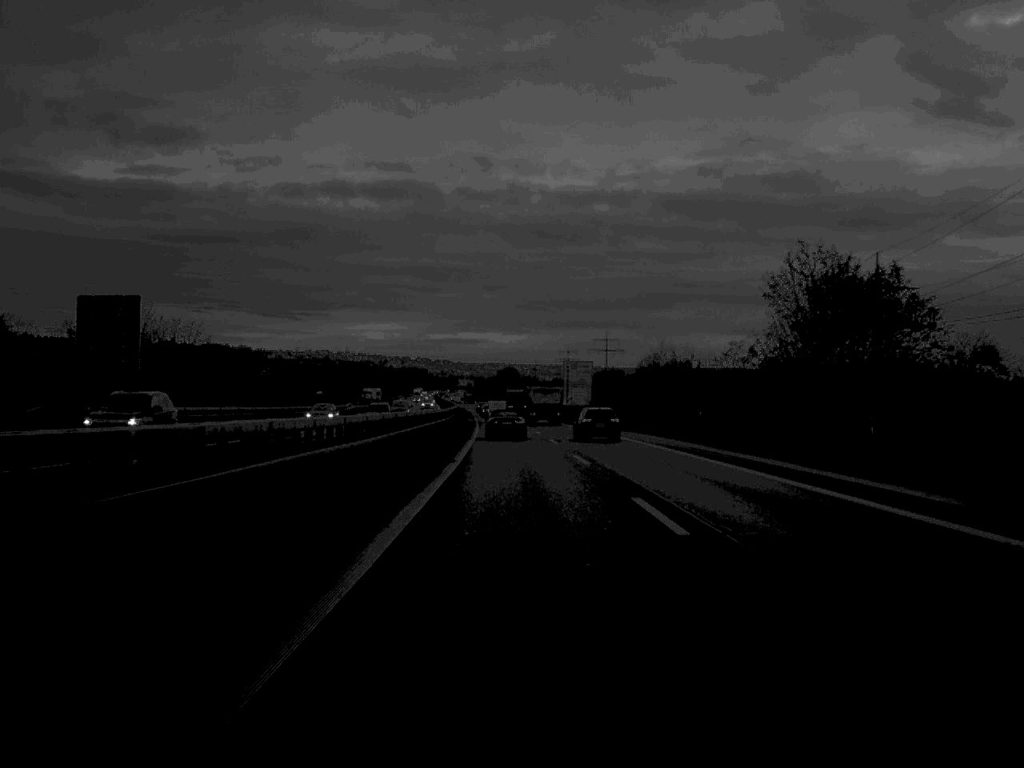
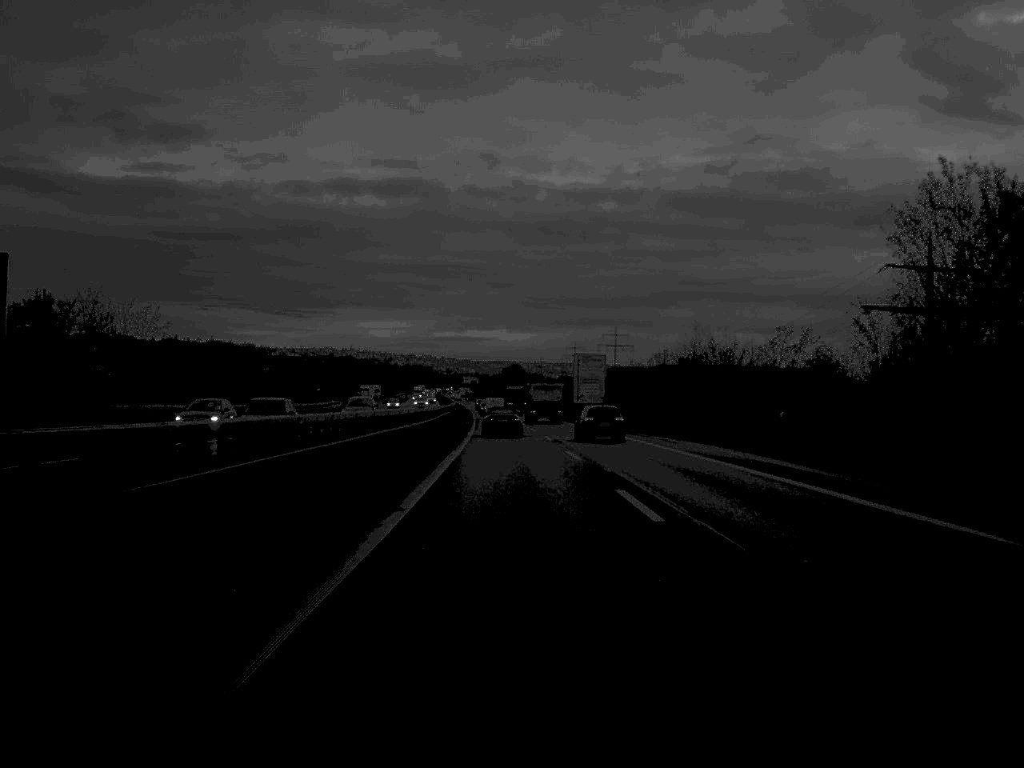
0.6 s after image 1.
(0.0, +16.9) m; 0°
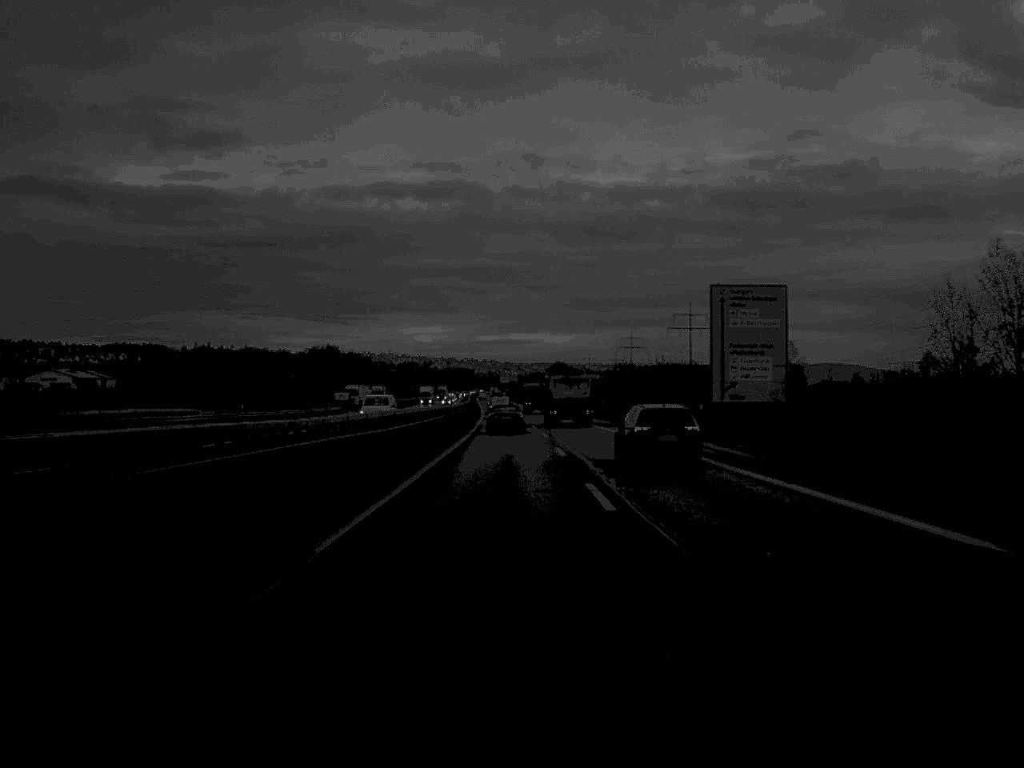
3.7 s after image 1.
(-1.3, +89.7) m; -2°
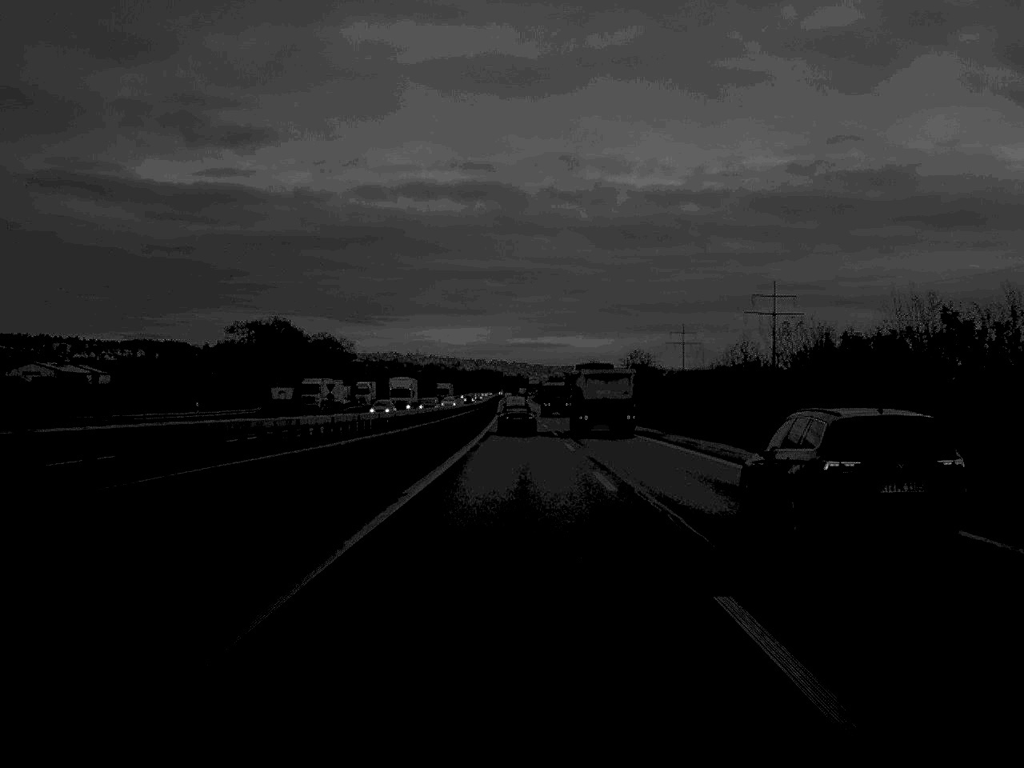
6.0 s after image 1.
(-0.8, +69.0) m; -1°
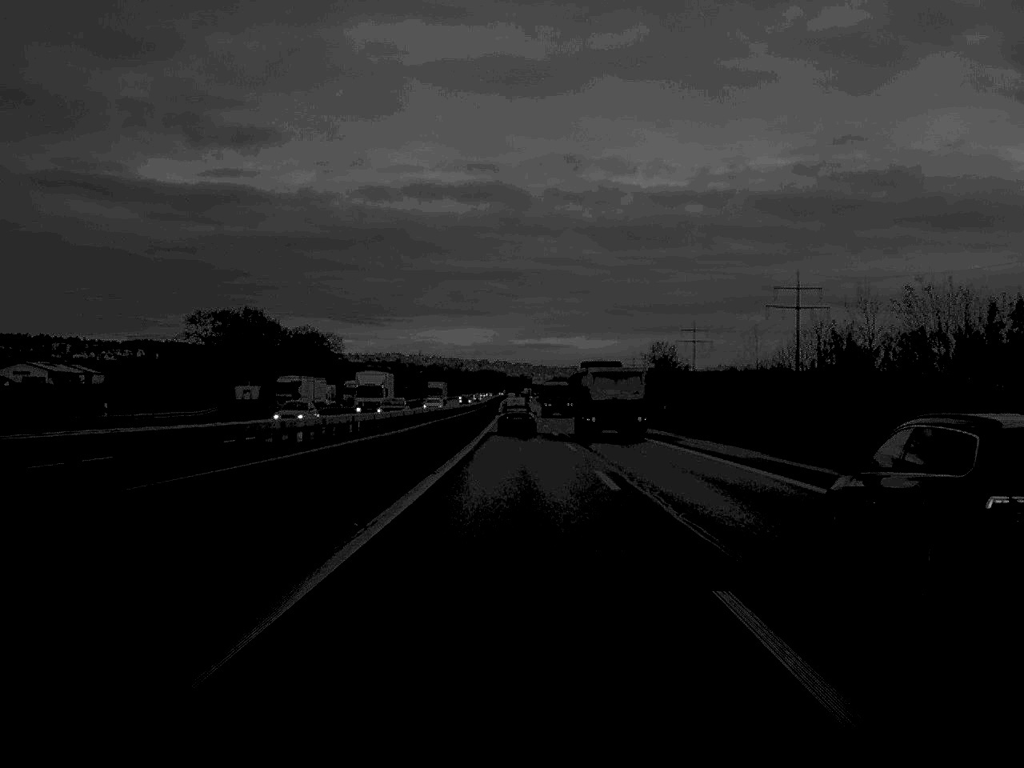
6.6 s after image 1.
(0.0, +17.8) m; 0°
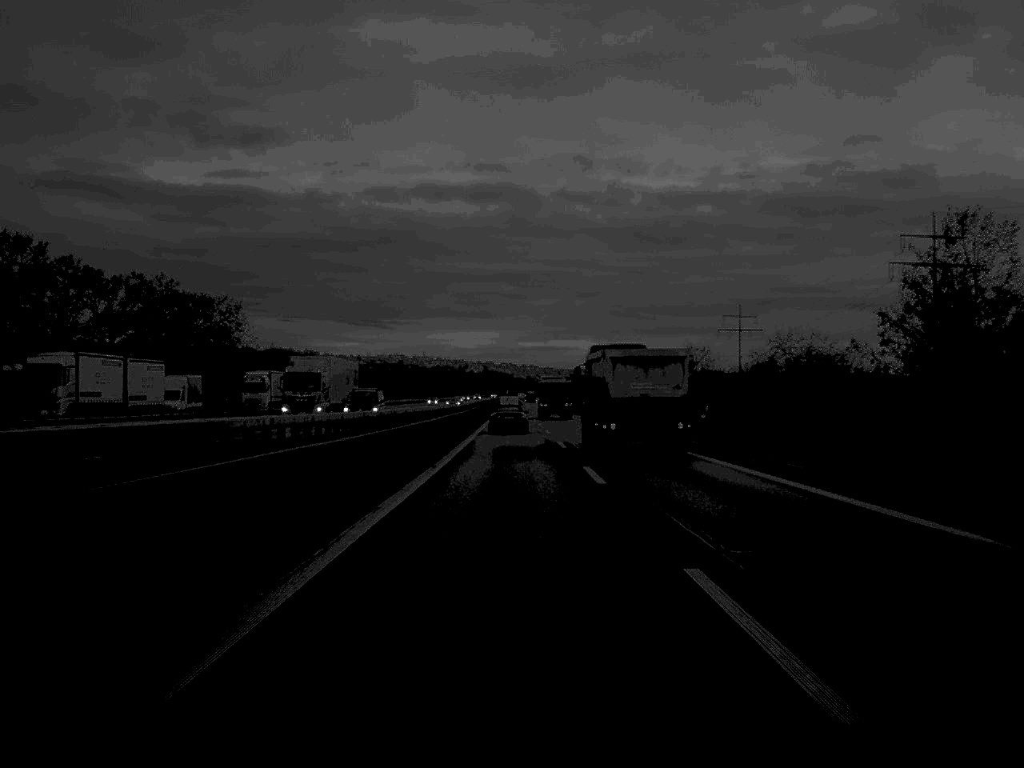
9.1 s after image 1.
(-0.1, +71.8) m; 0°
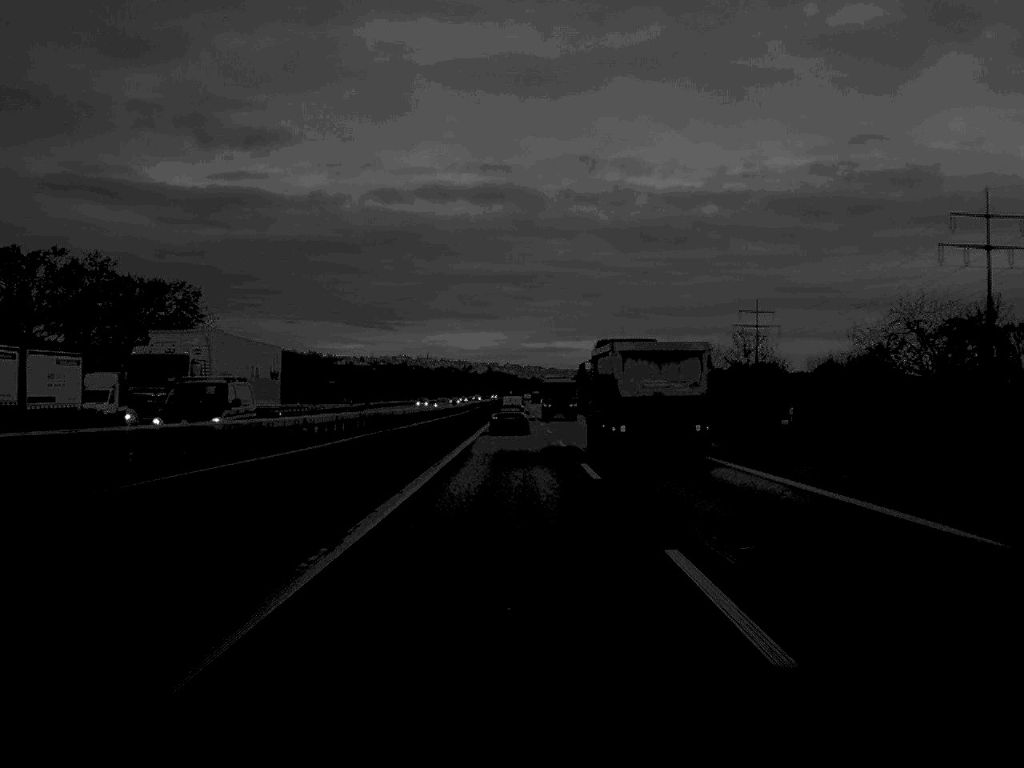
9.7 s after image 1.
(0.0, +16.8) m; 0°
